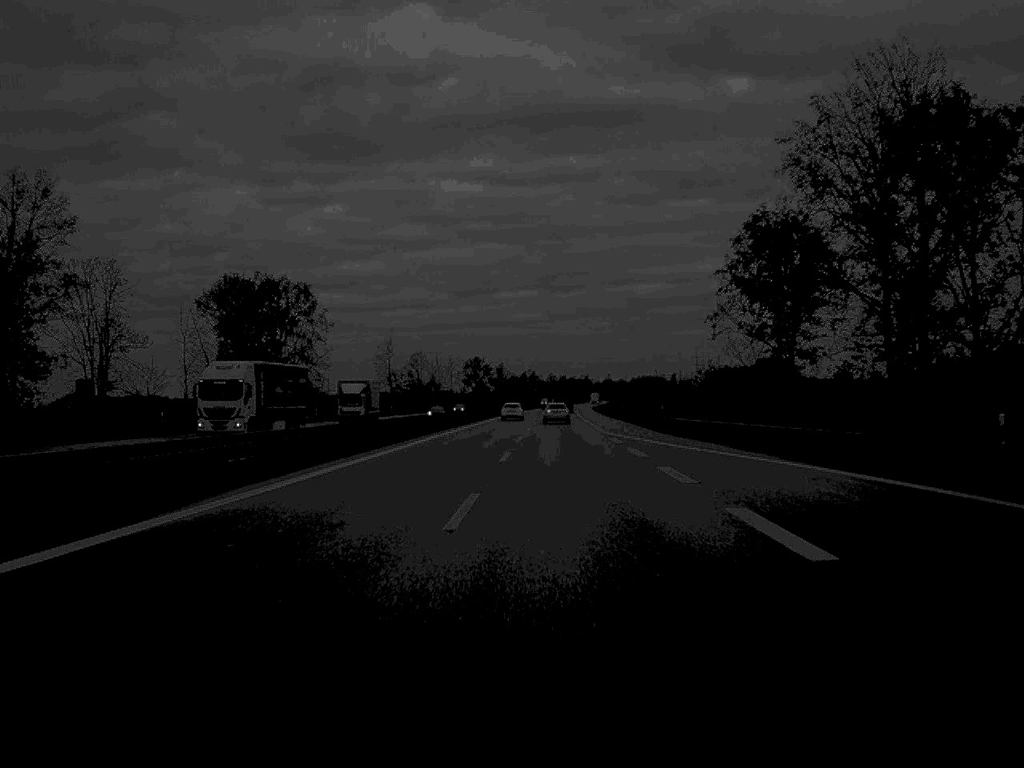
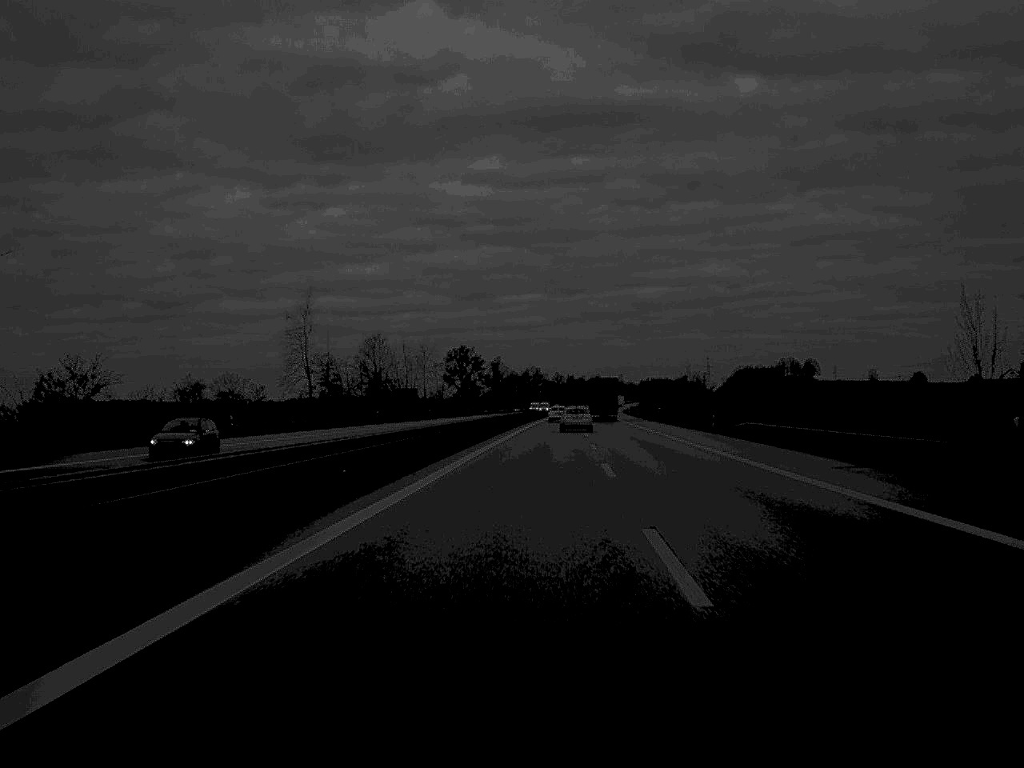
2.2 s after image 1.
(-0.4, +95.7) m; 0°
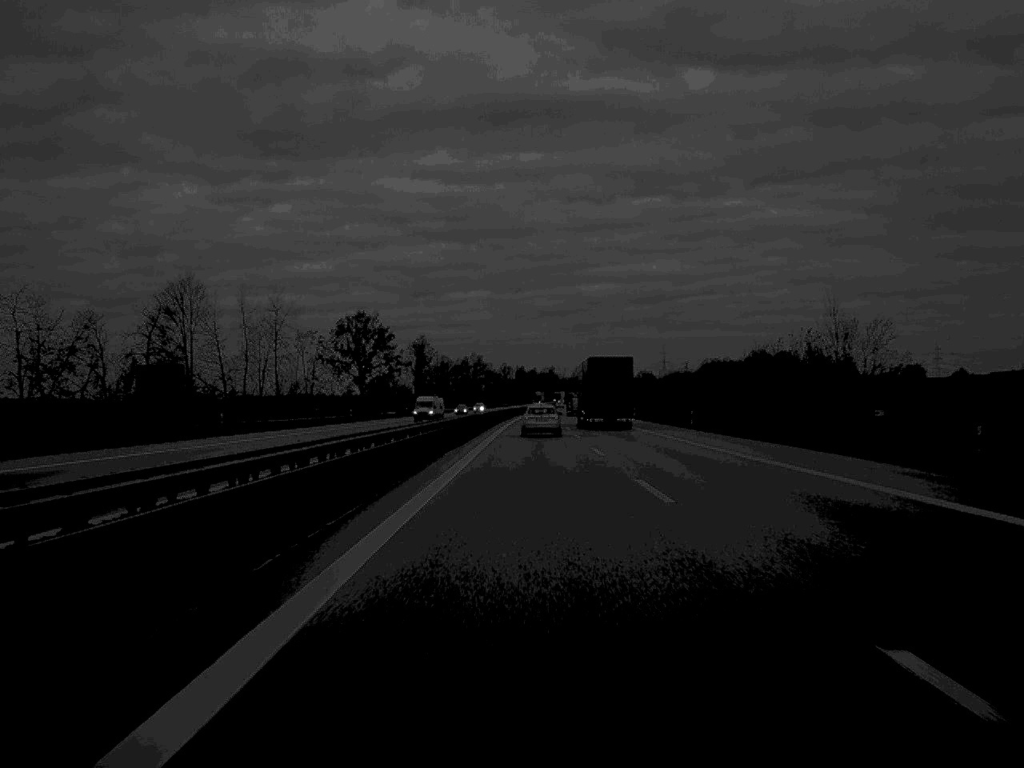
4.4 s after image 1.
(+2.1, +98.1) m; +2°
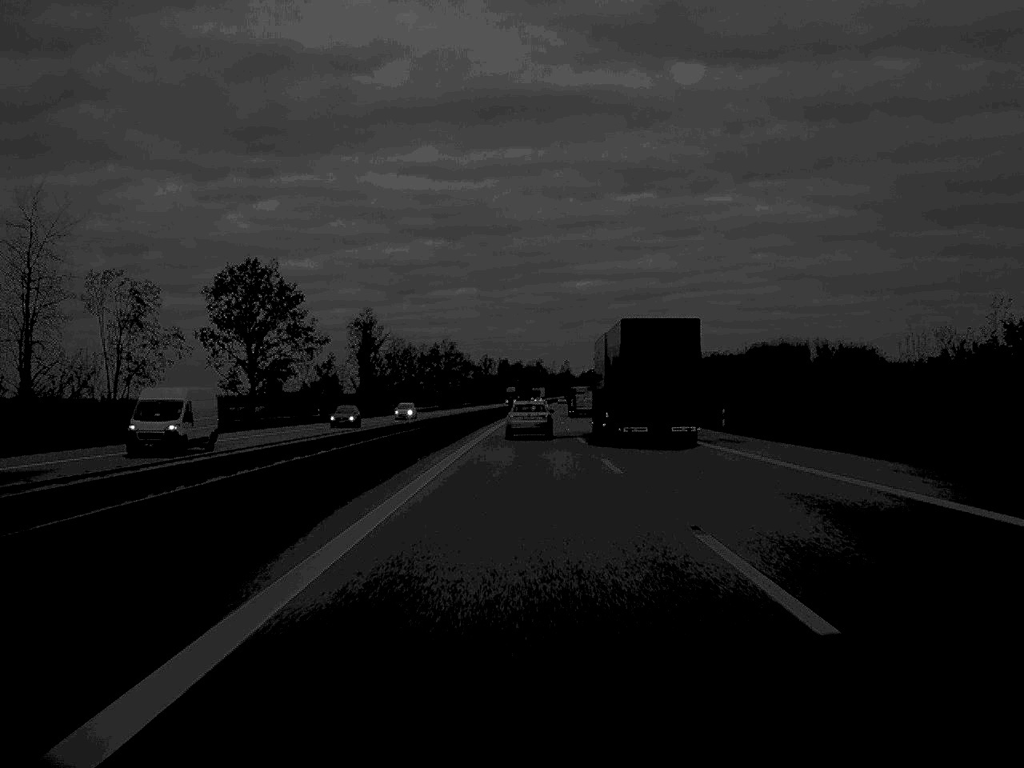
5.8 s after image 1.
(+0.4, +64.4) m; +1°
